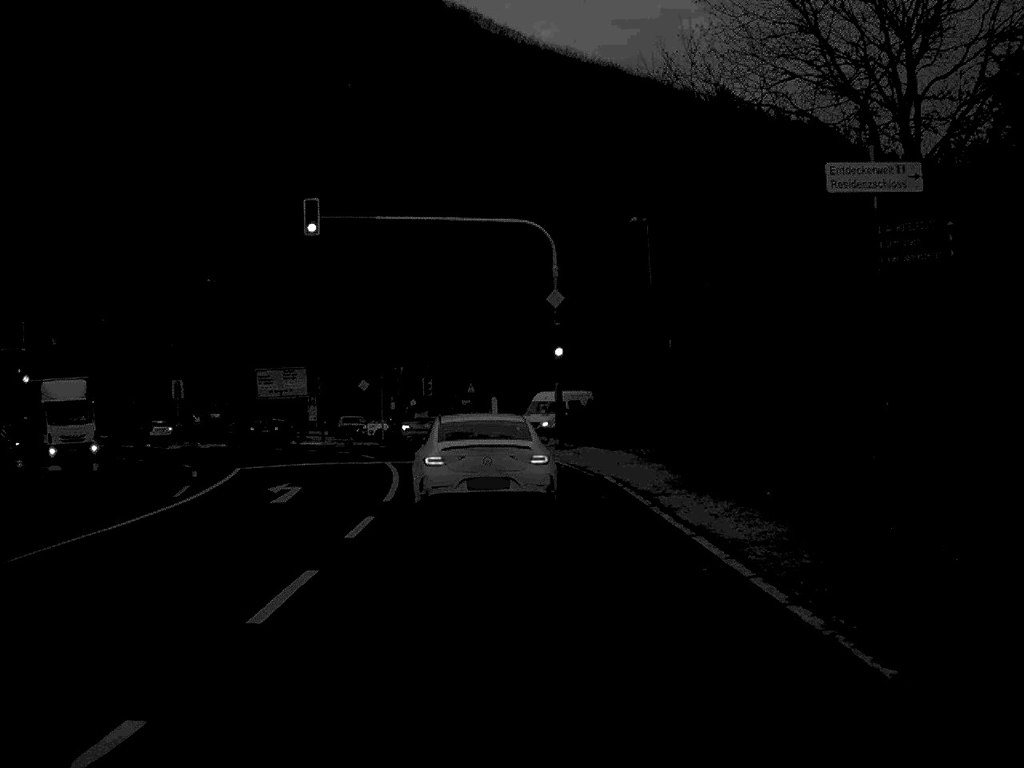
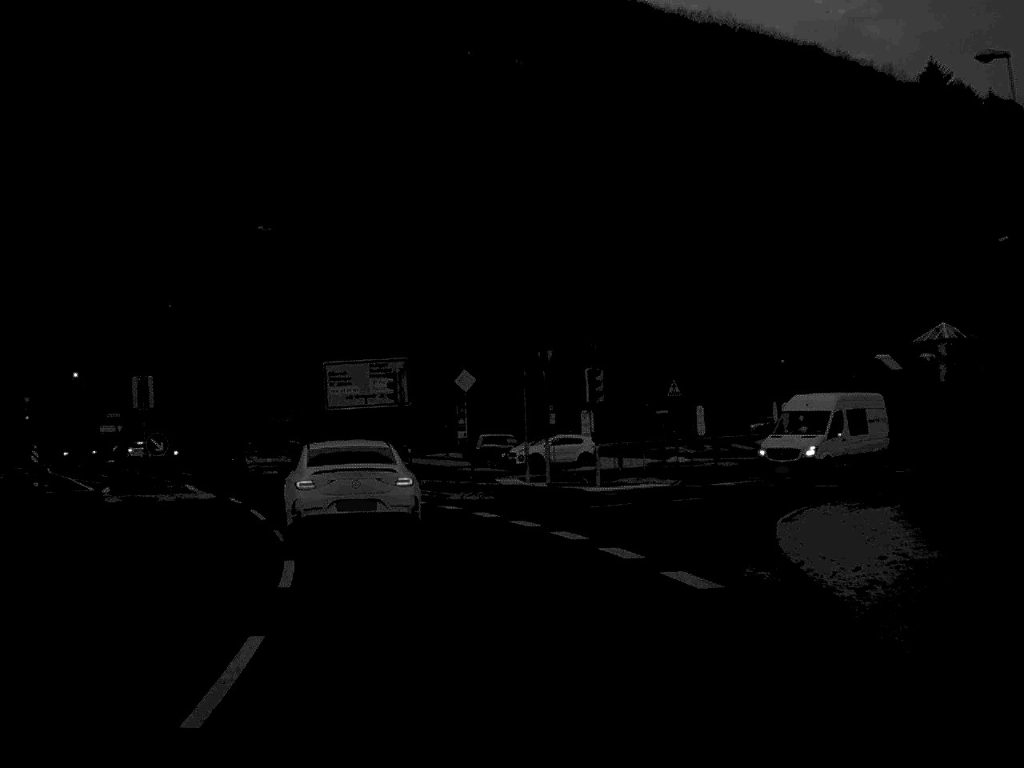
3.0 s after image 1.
(-1.5, +29.7) m; -9°
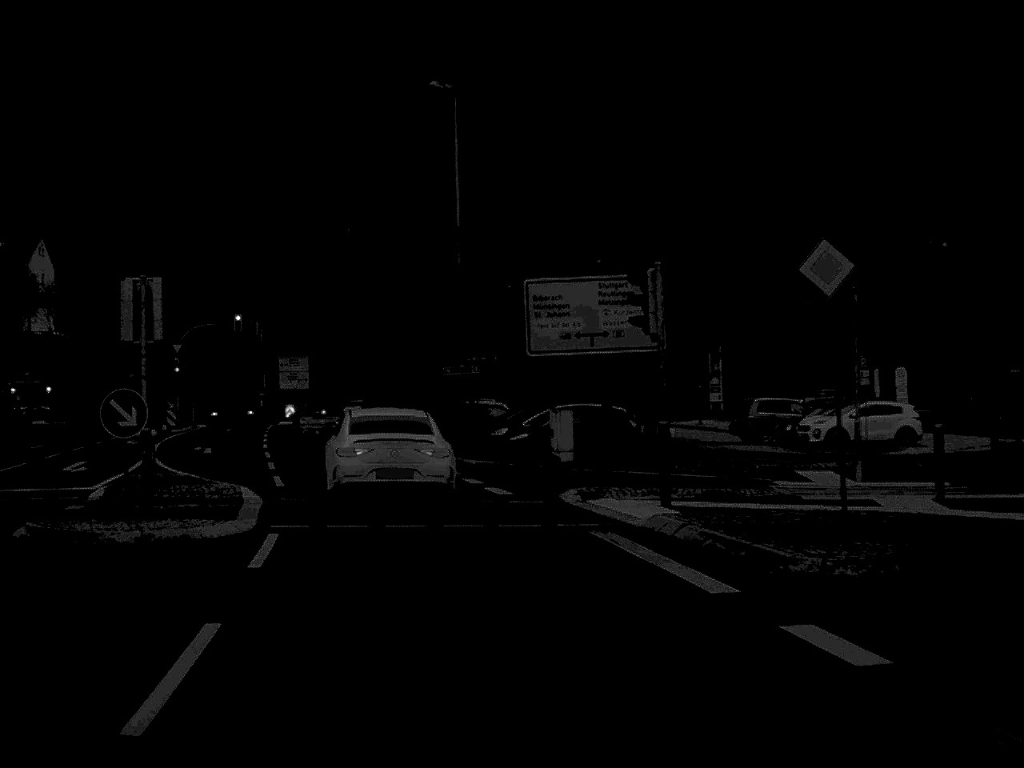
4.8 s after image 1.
(-1.8, +18.4) m; -11°
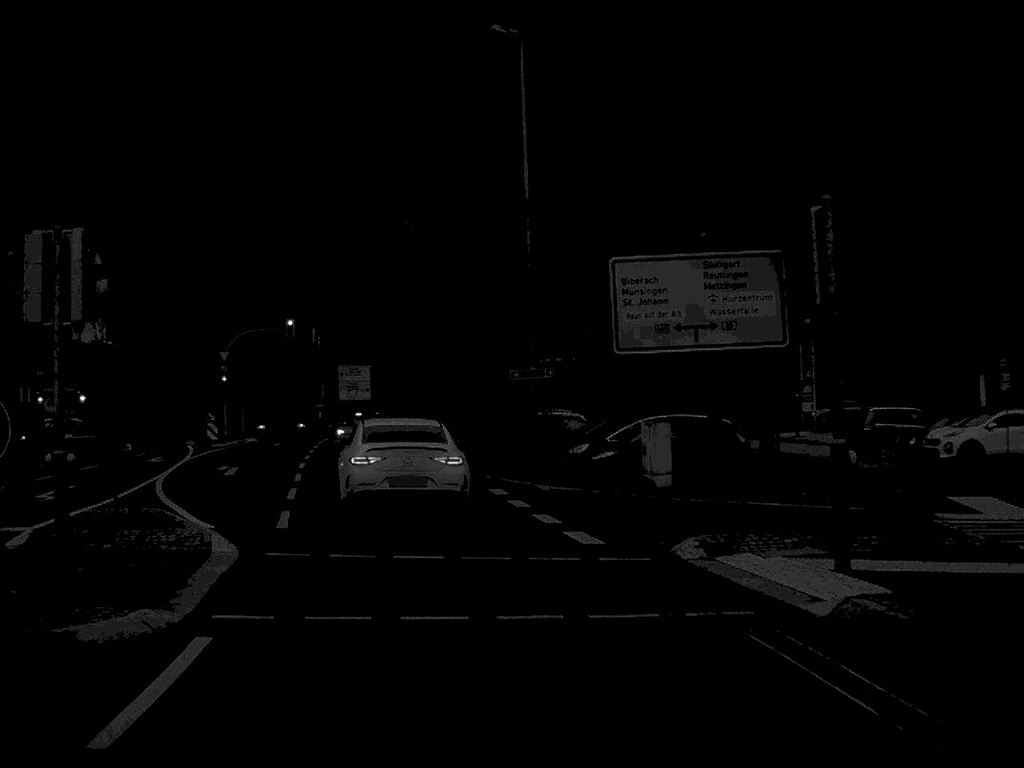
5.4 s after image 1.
(-0.2, +6.3) m; -3°
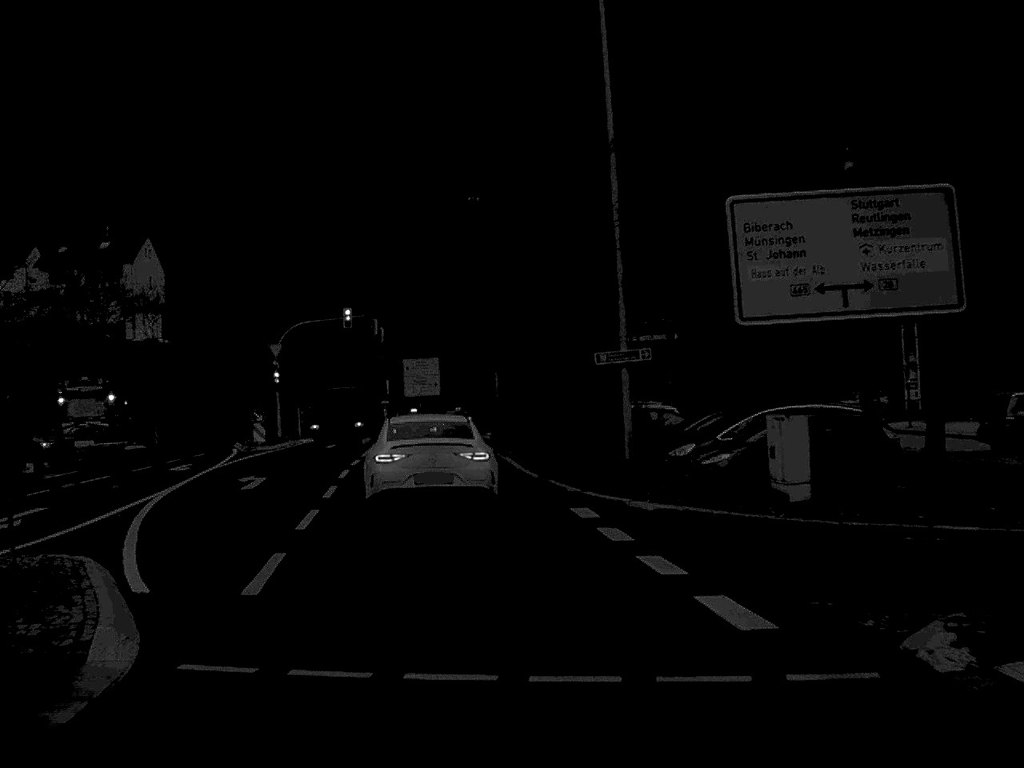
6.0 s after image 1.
(-0.2, +6.2) m; -3°
